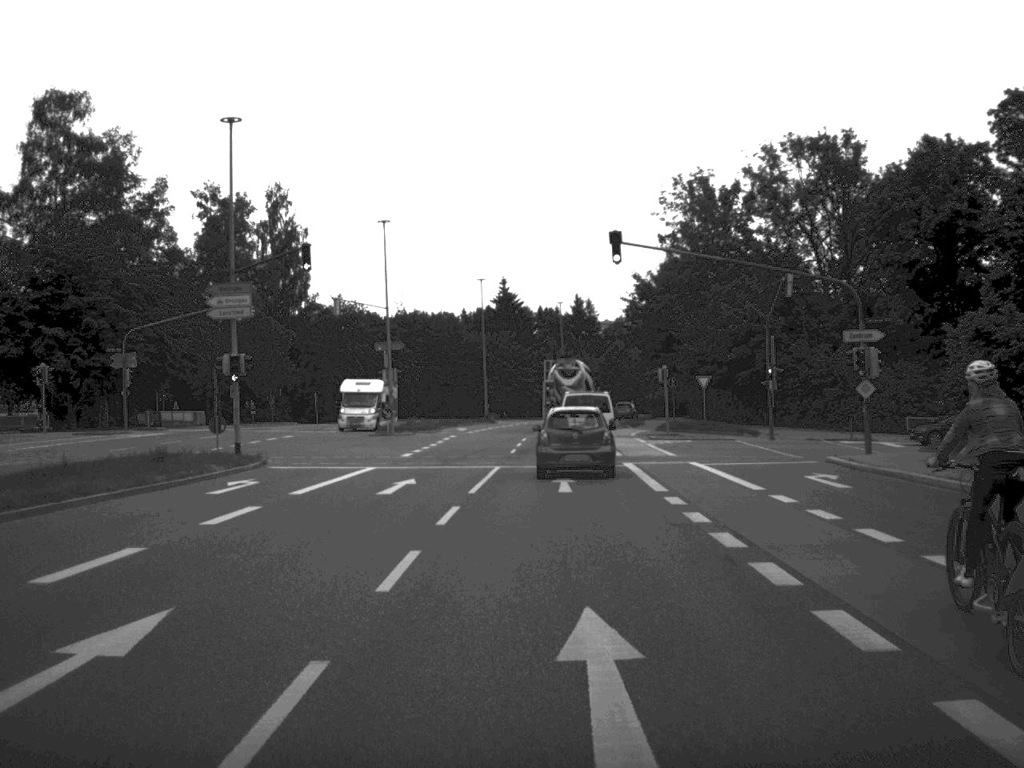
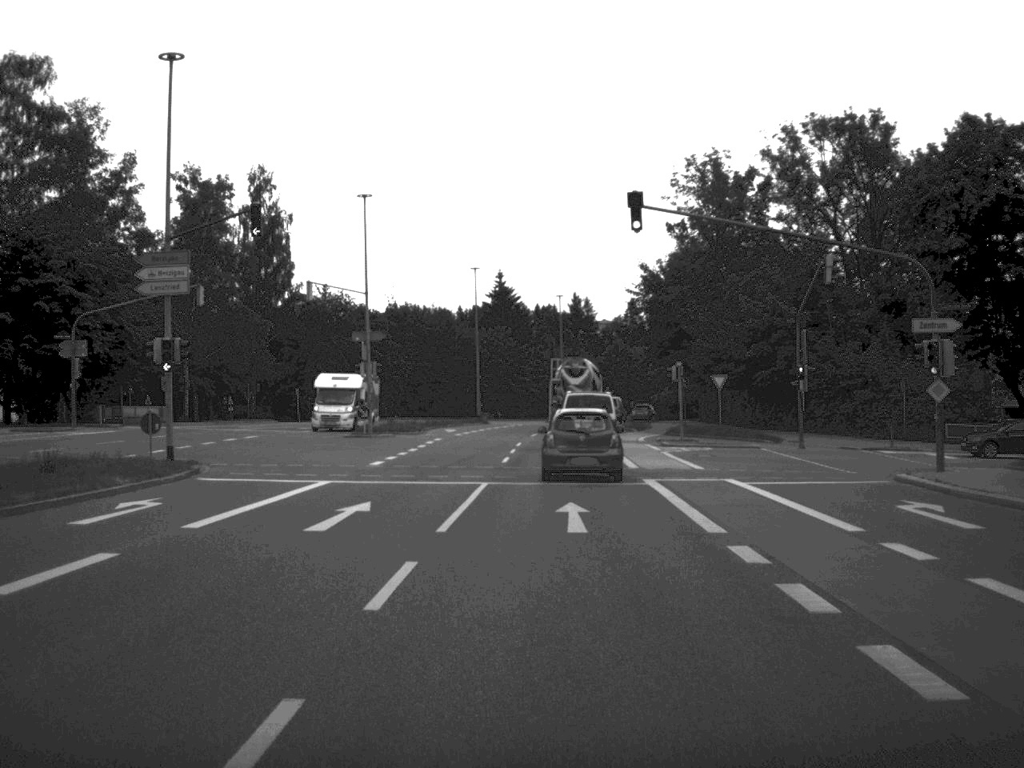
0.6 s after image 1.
(0.0, +7.0) m; 0°
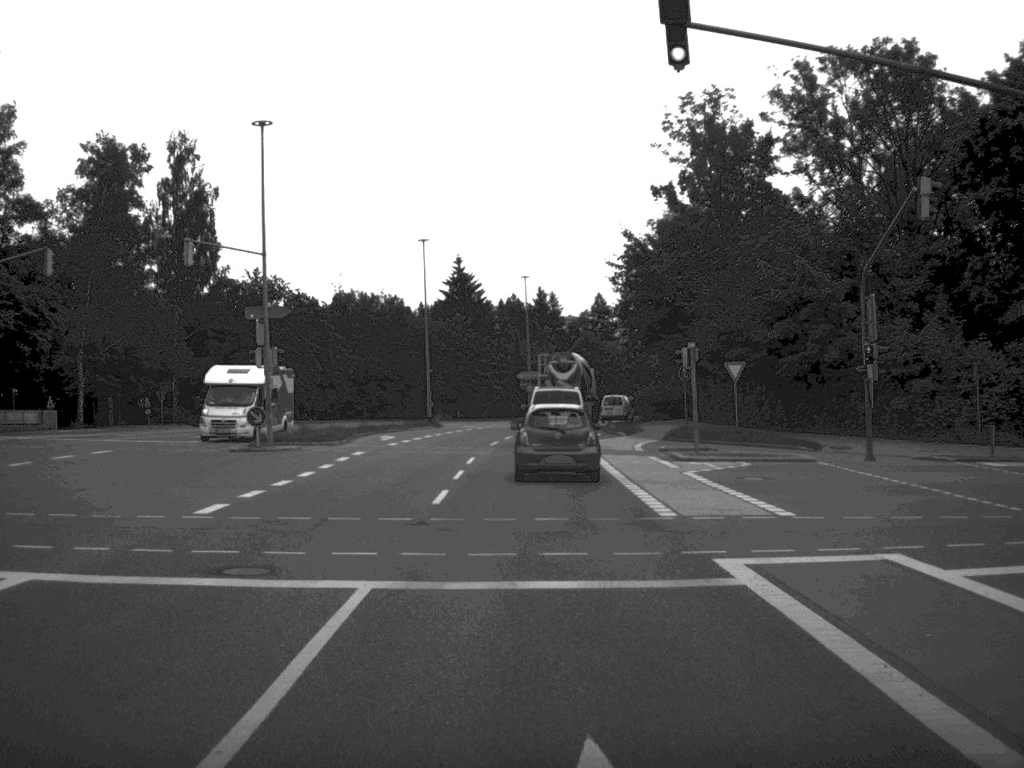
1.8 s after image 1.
(+0.2, +14.4) m; +1°
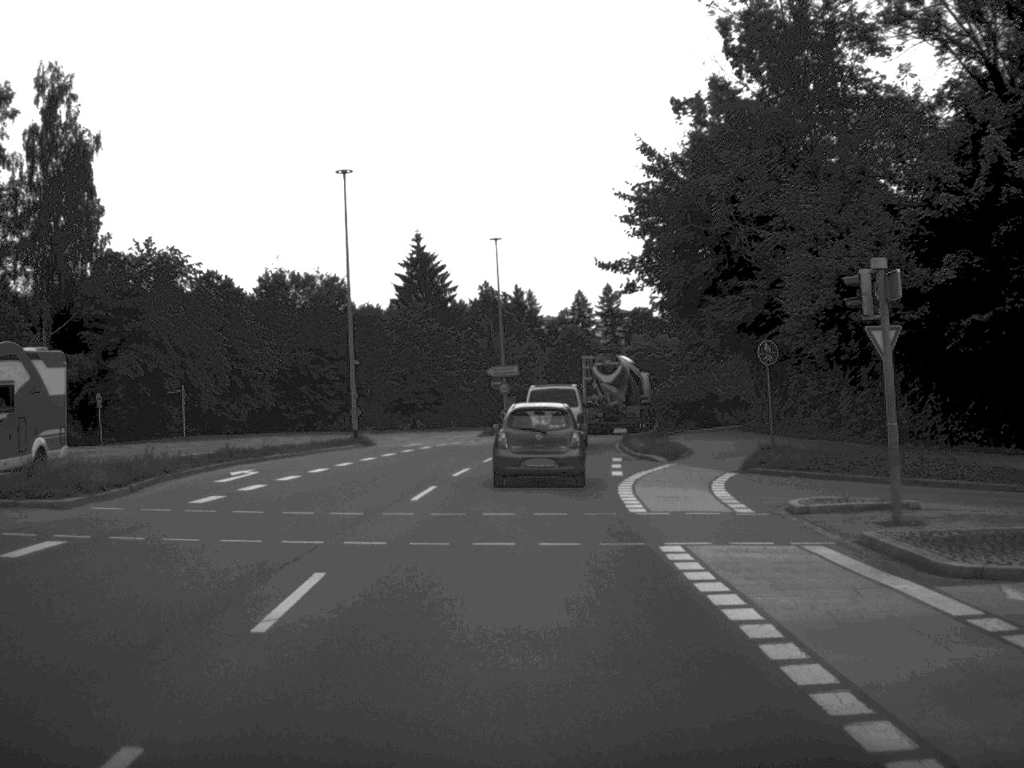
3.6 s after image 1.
(+0.2, +22.8) m; +1°
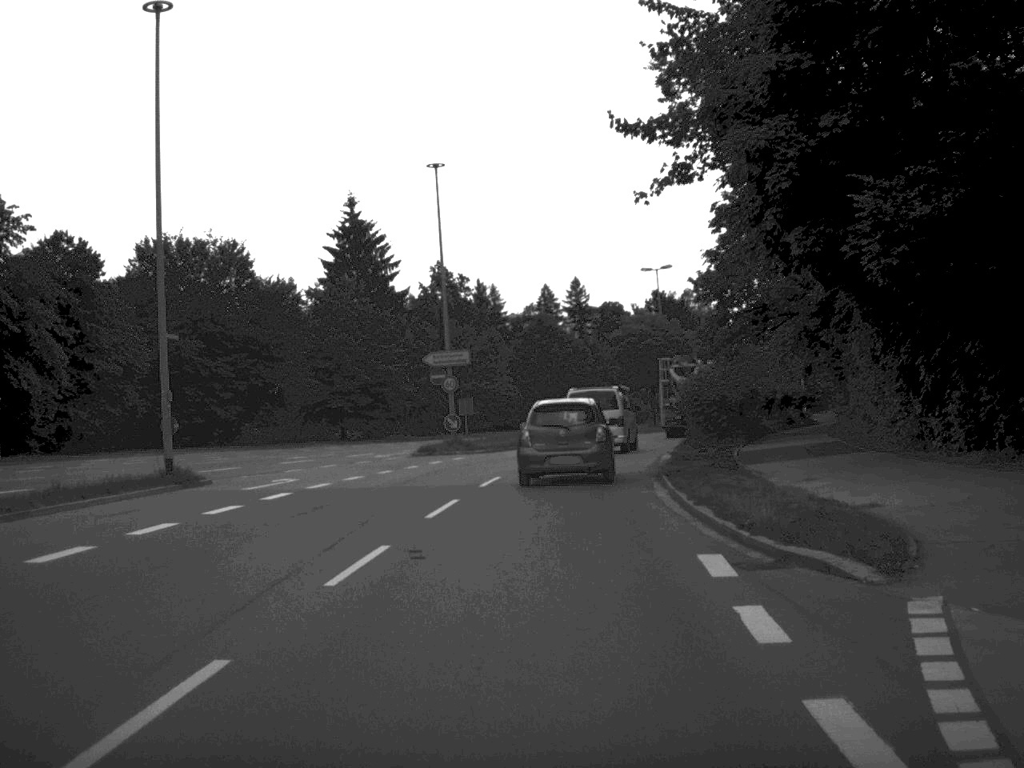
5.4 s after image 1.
(+0.2, +21.5) m; +1°
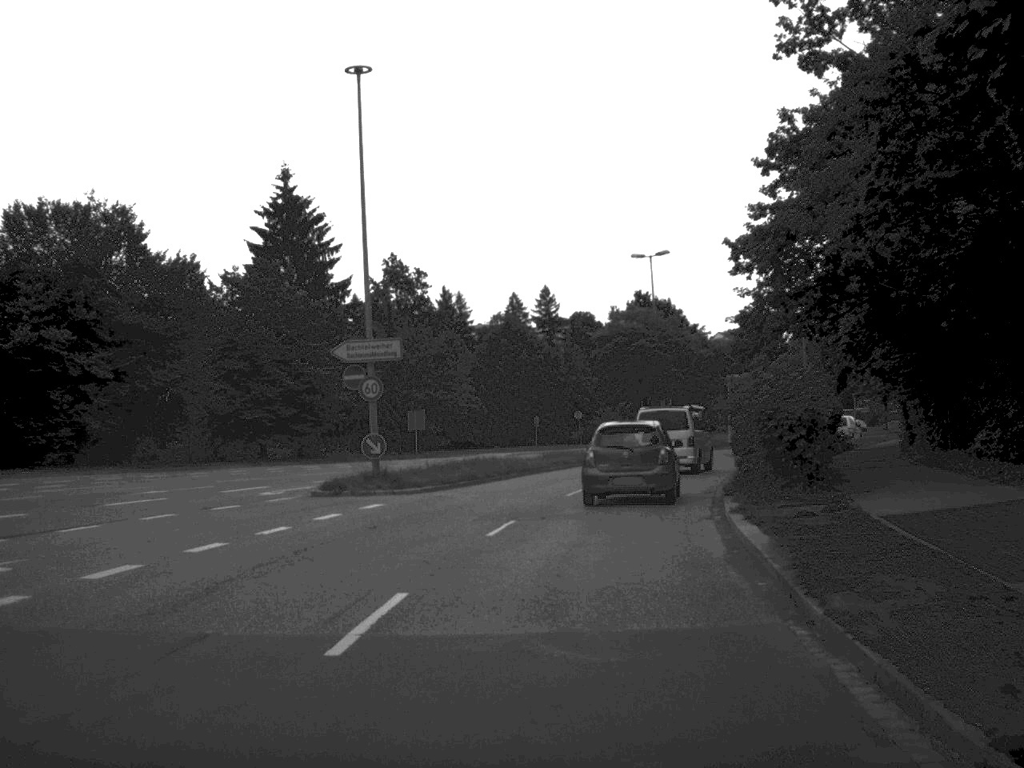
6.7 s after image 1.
(+0.2, +14.7) m; +1°
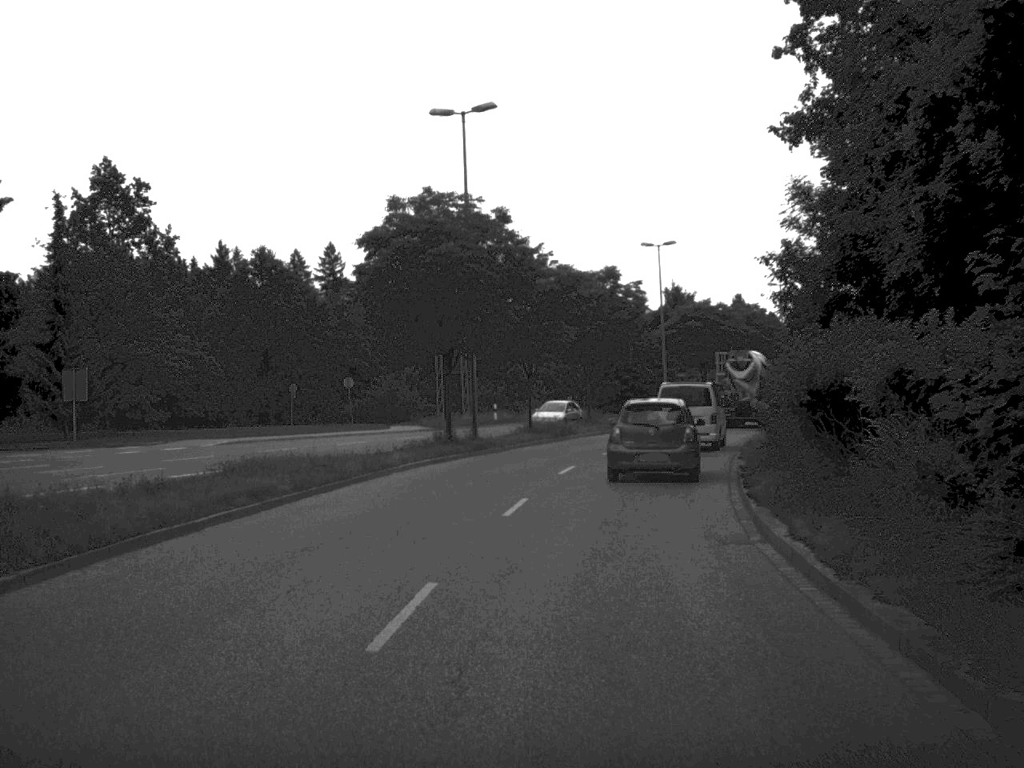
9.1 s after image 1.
(+1.9, +27.3) m; +9°
